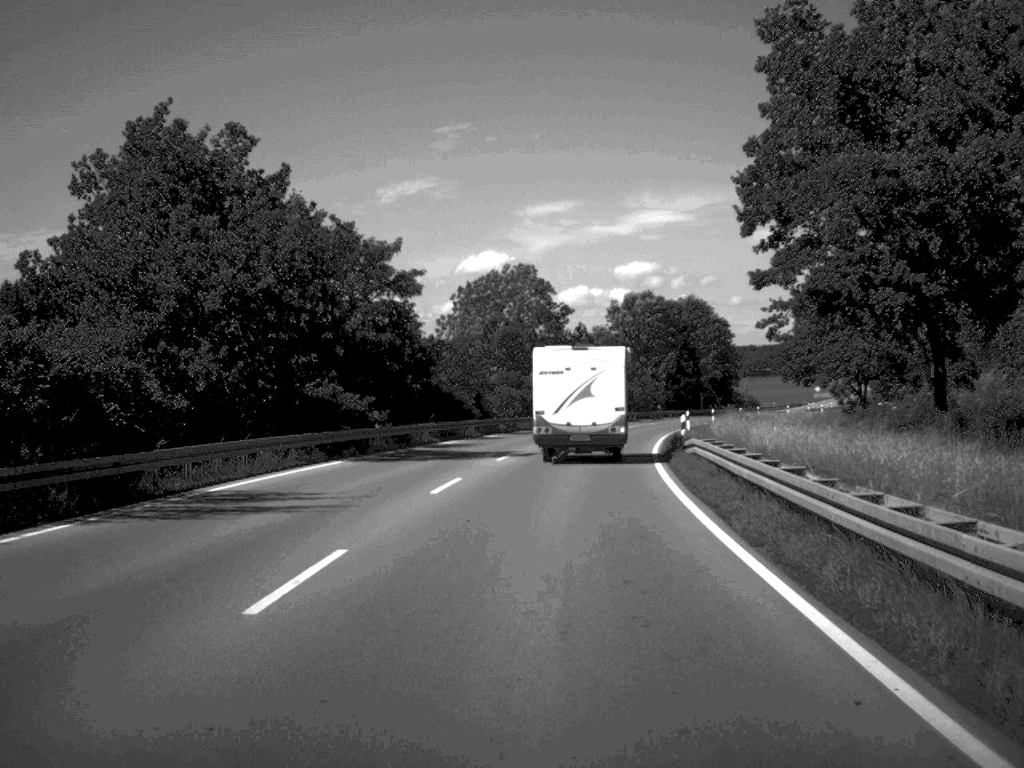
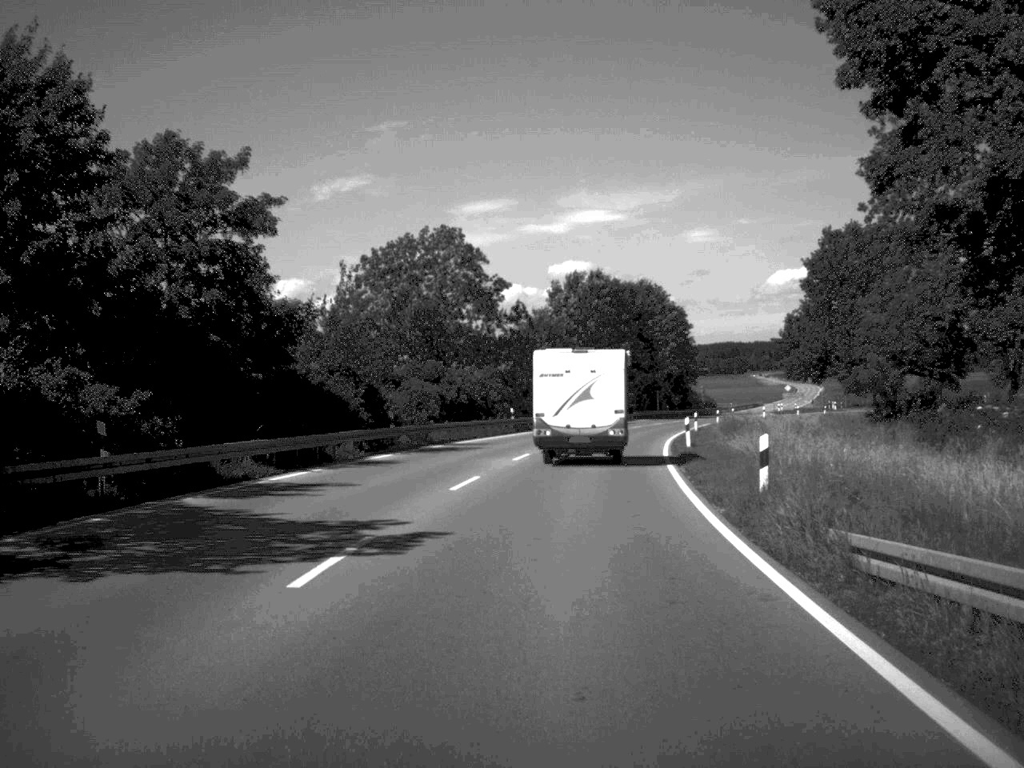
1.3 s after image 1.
(+0.5, +22.2) m; +3°
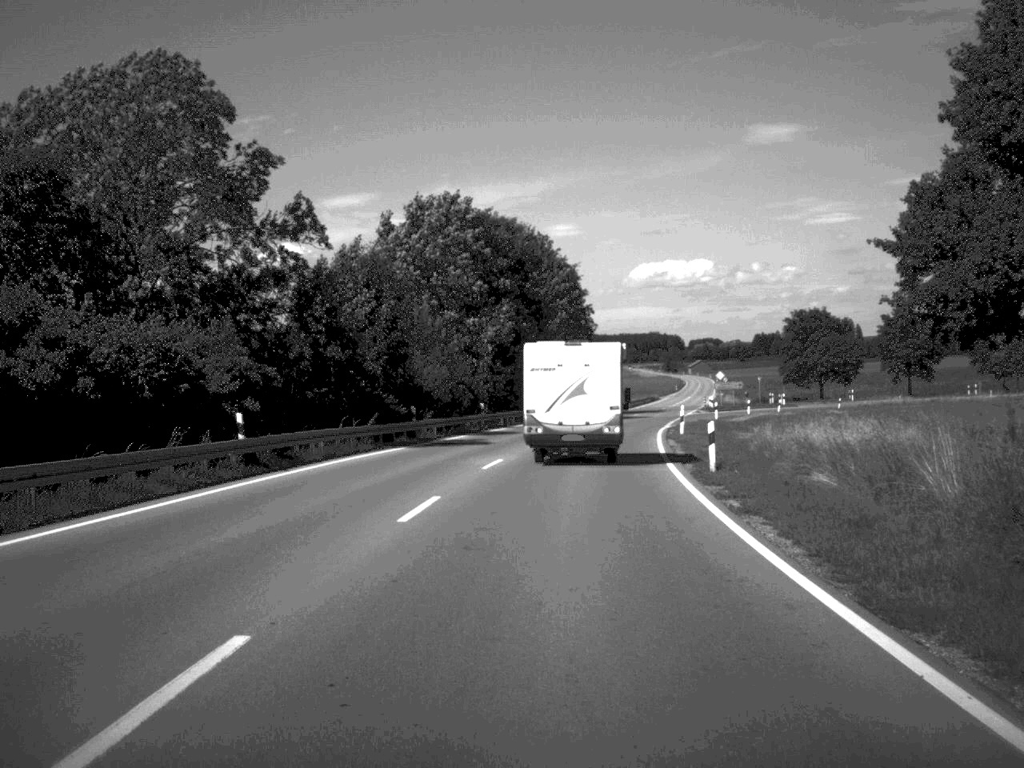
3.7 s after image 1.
(+2.2, +41.3) m; +6°
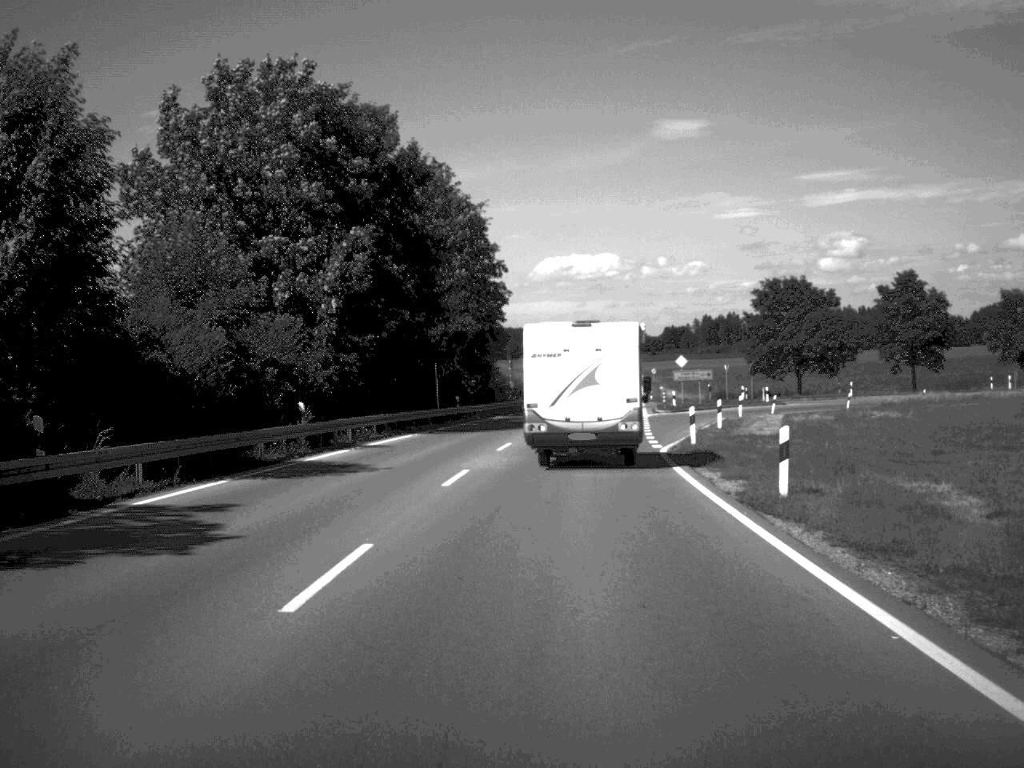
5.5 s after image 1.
(+1.0, +30.7) m; +4°
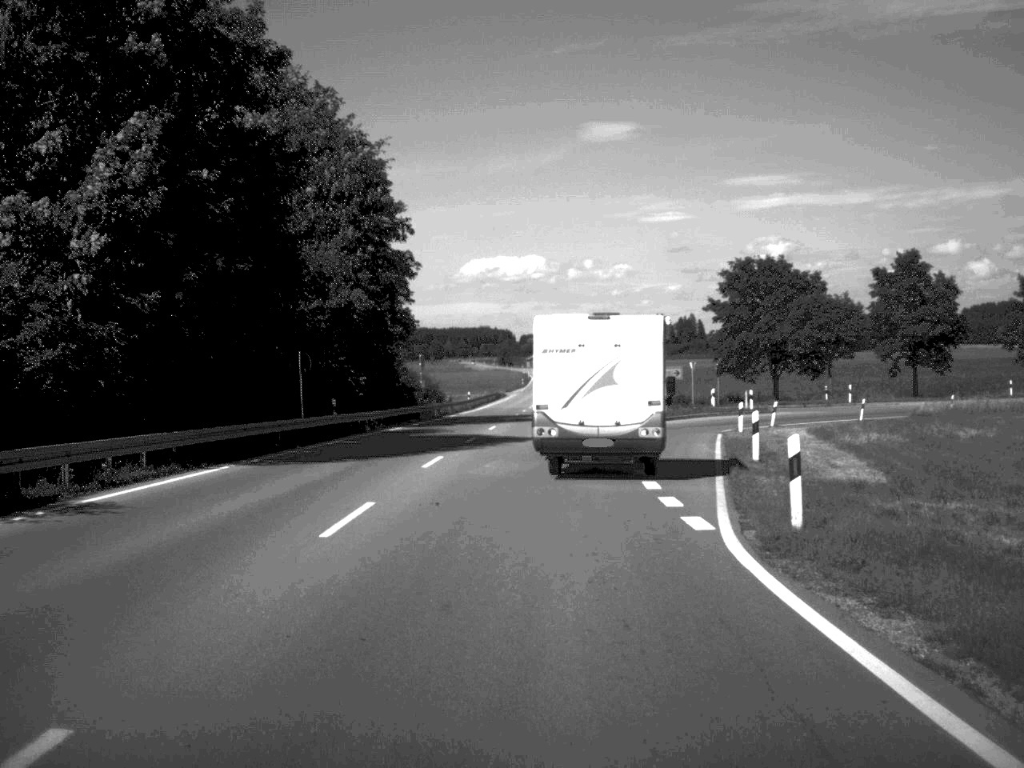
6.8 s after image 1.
(+0.5, +19.0) m; +3°
